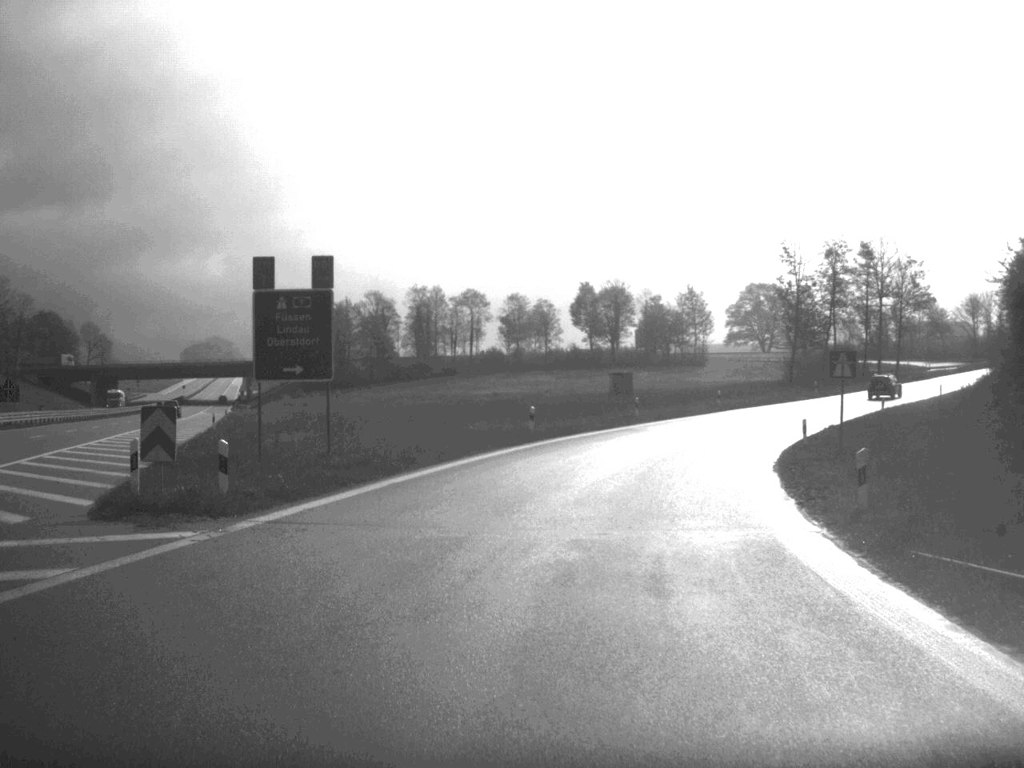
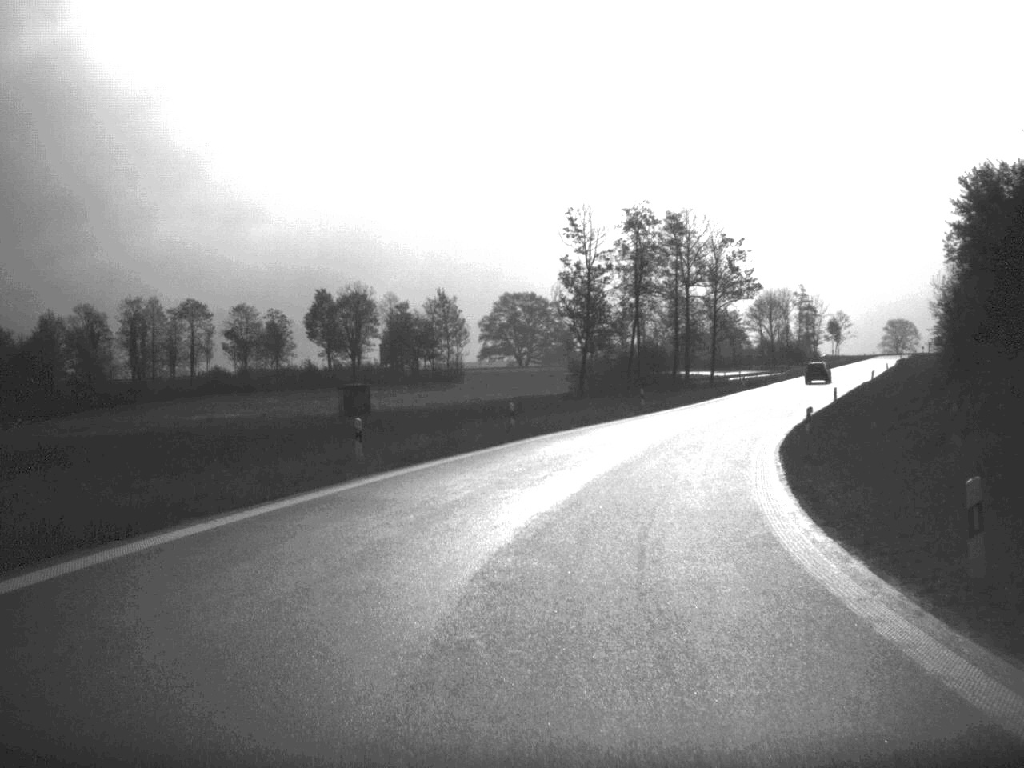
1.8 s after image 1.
(+2.9, +29.7) m; +11°
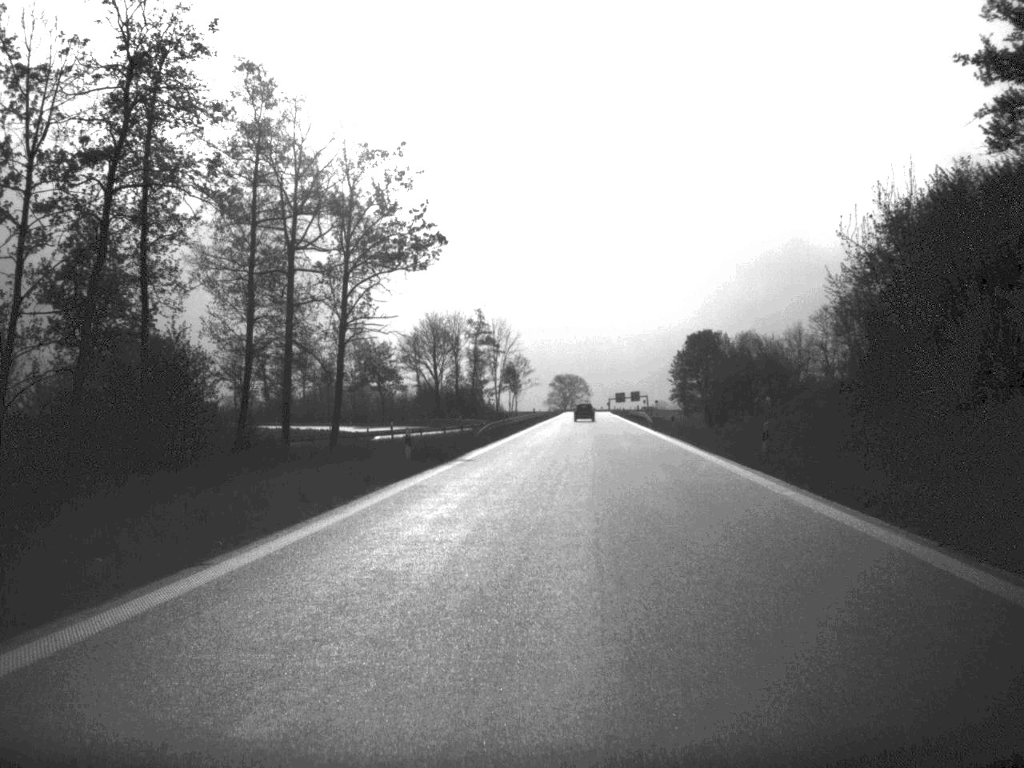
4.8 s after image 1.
(+8.8, +56.1) m; +15°
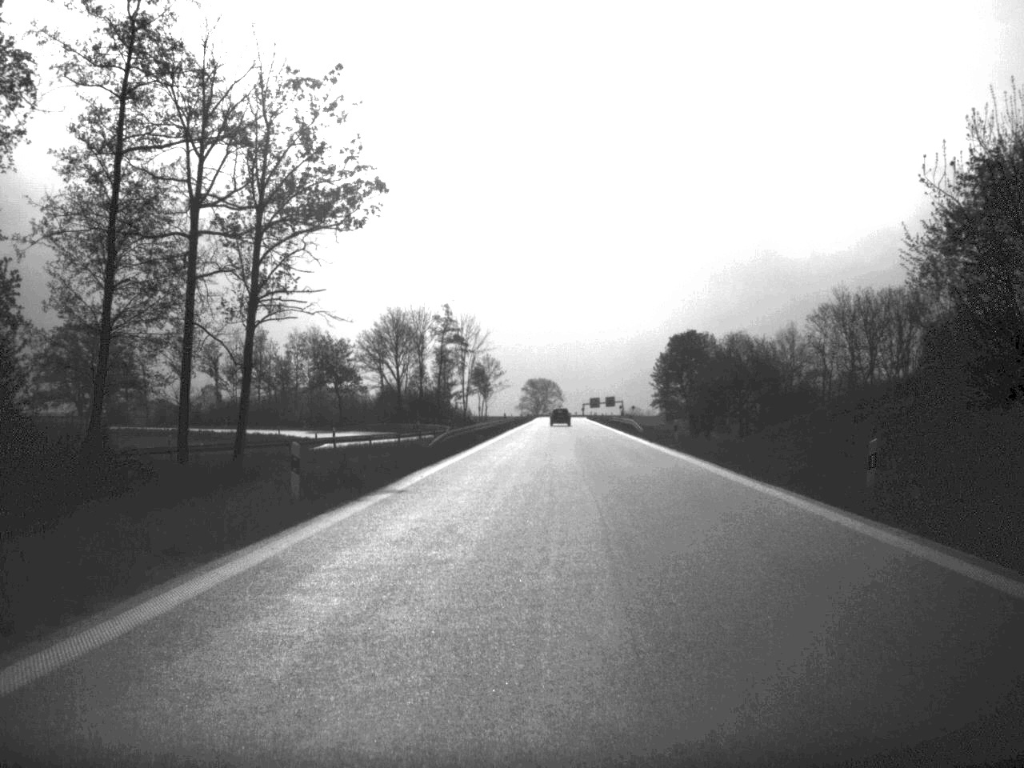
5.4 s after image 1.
(+0.1, +12.4) m; +1°
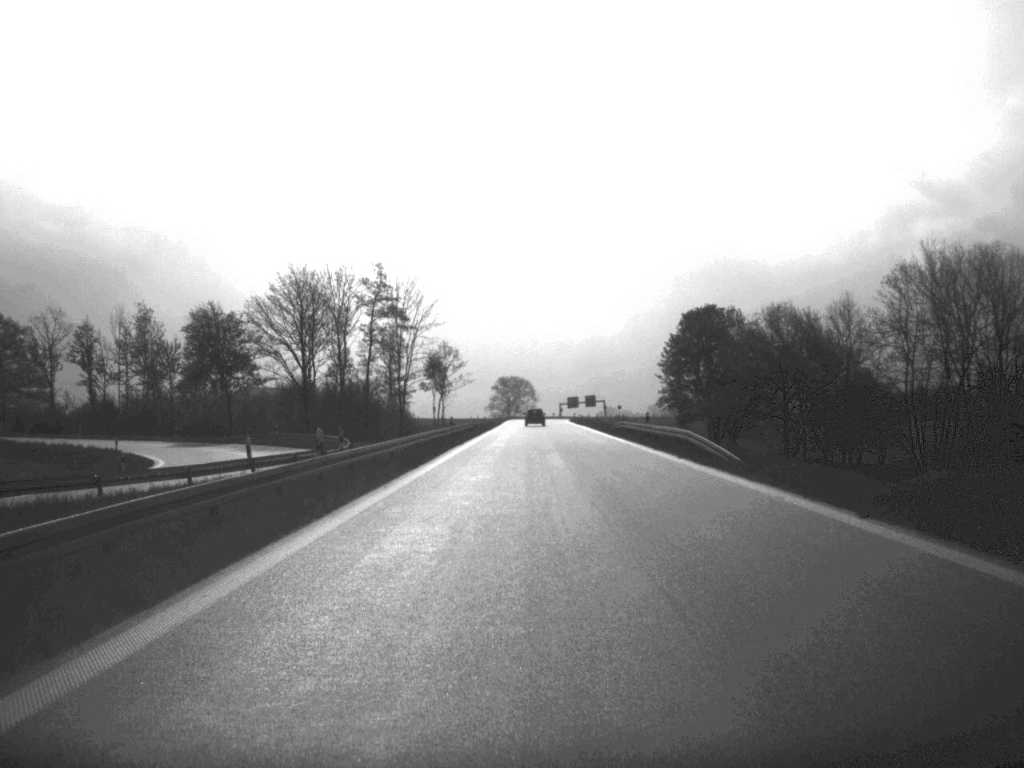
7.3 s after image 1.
(+0.5, +39.5) m; +1°
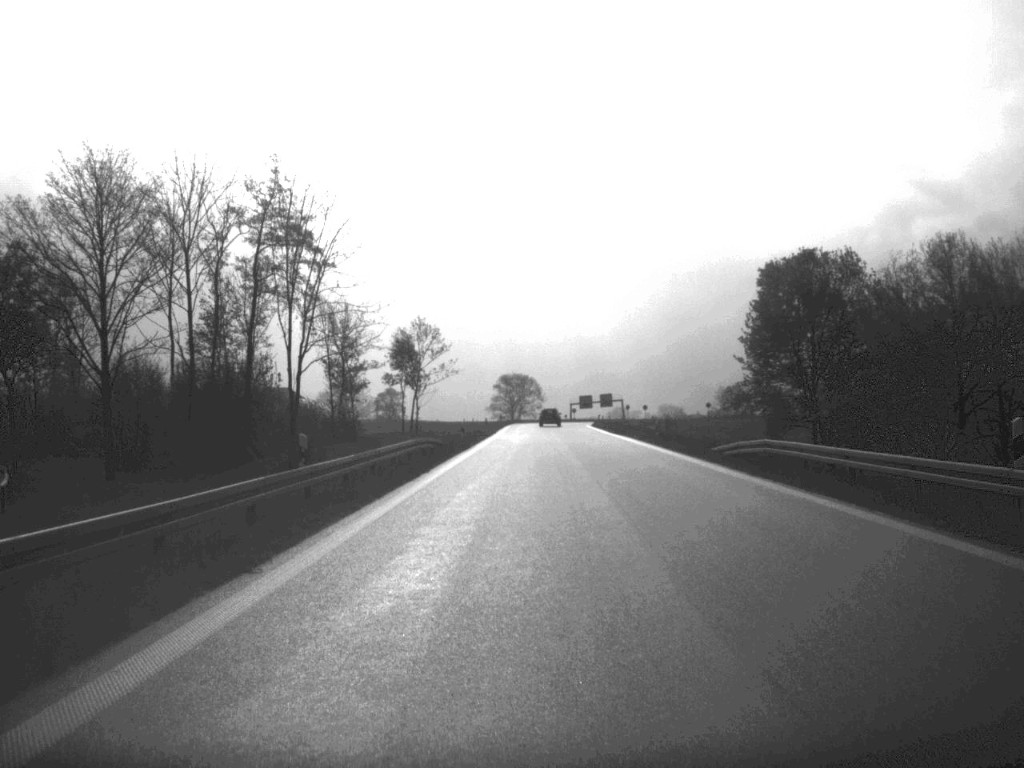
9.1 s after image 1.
(-0.2, +43.1) m; 0°
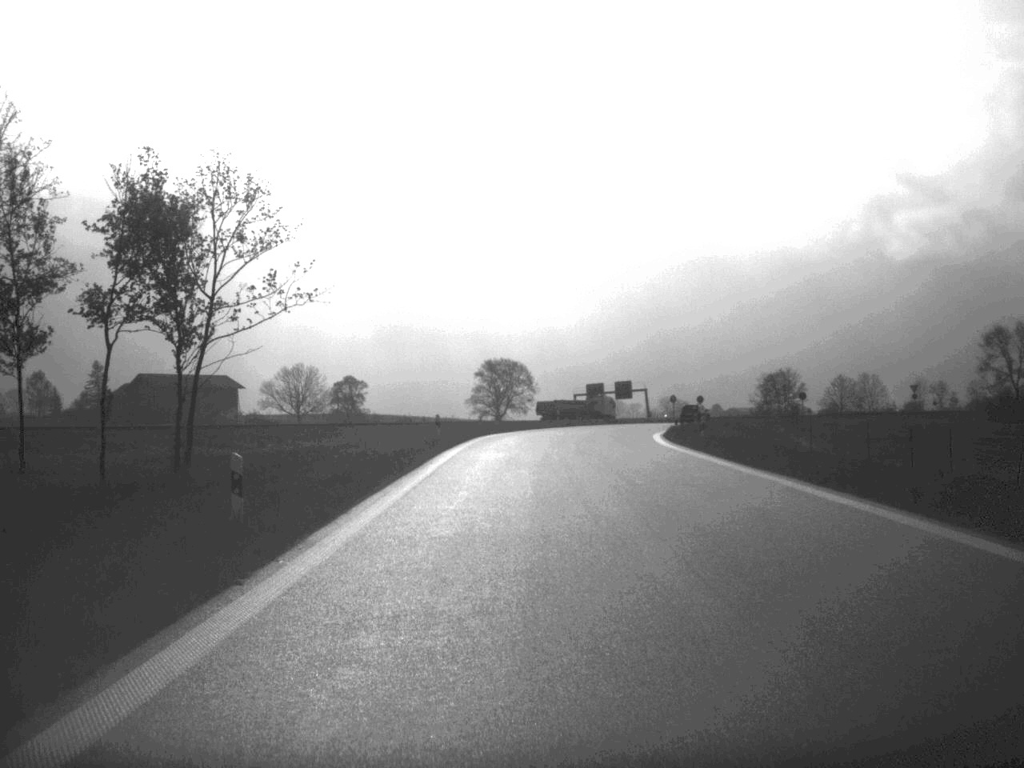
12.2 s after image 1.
(+0.2, +73.9) m; 0°
